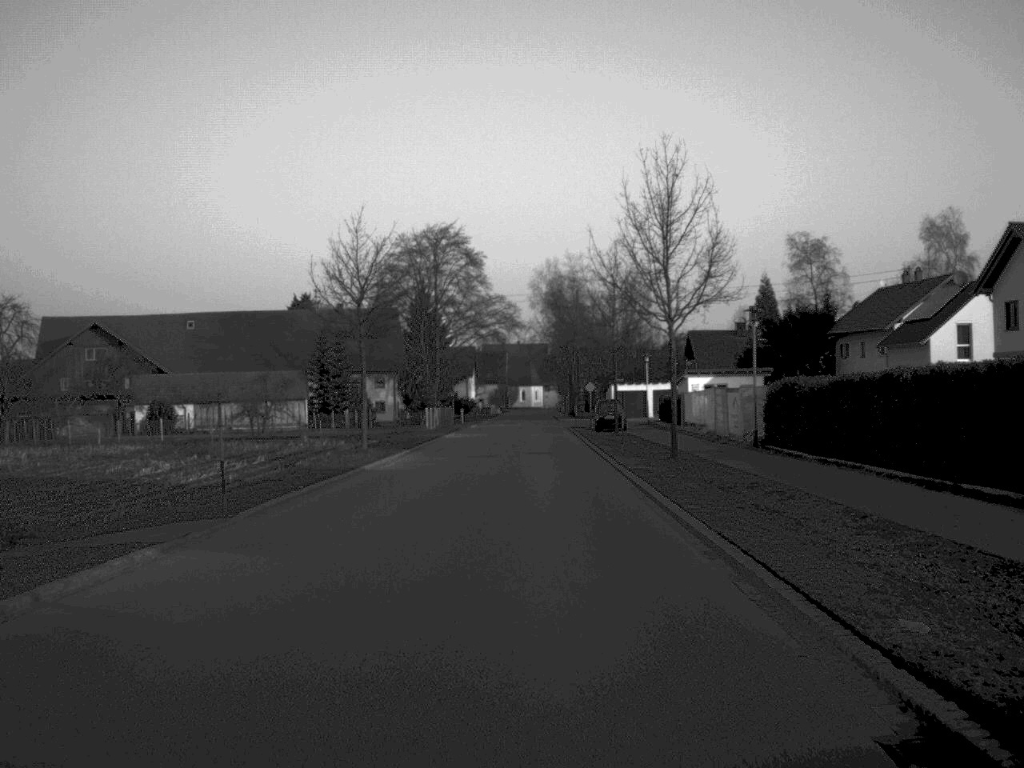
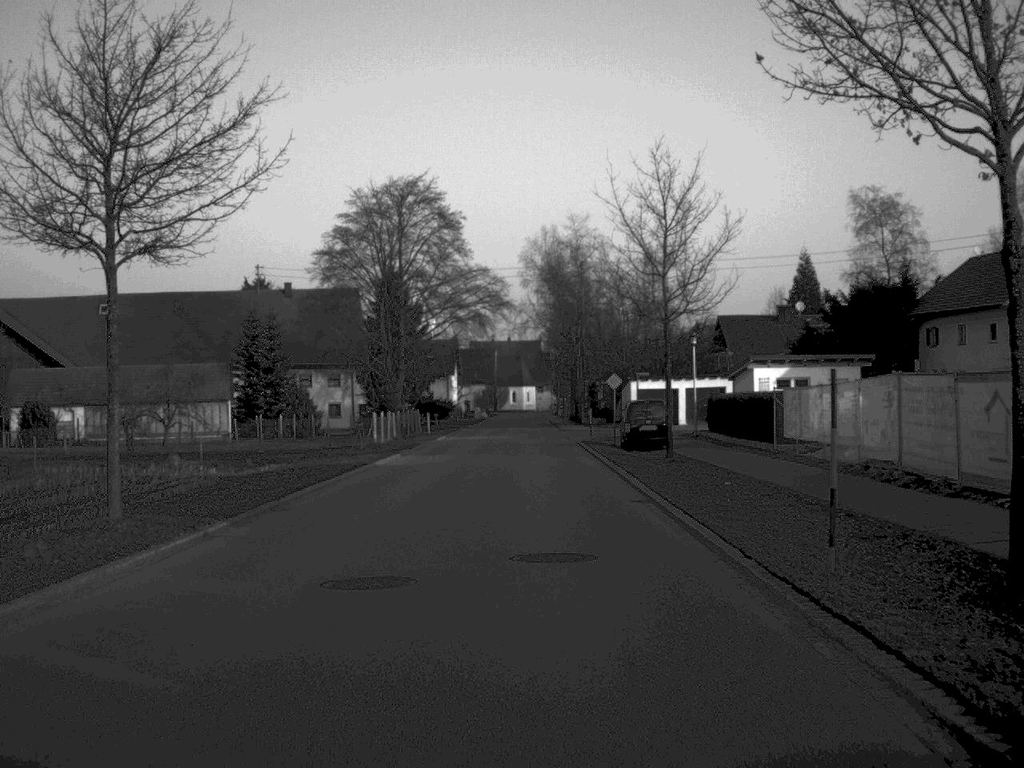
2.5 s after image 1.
(+0.1, +25.5) m; +1°
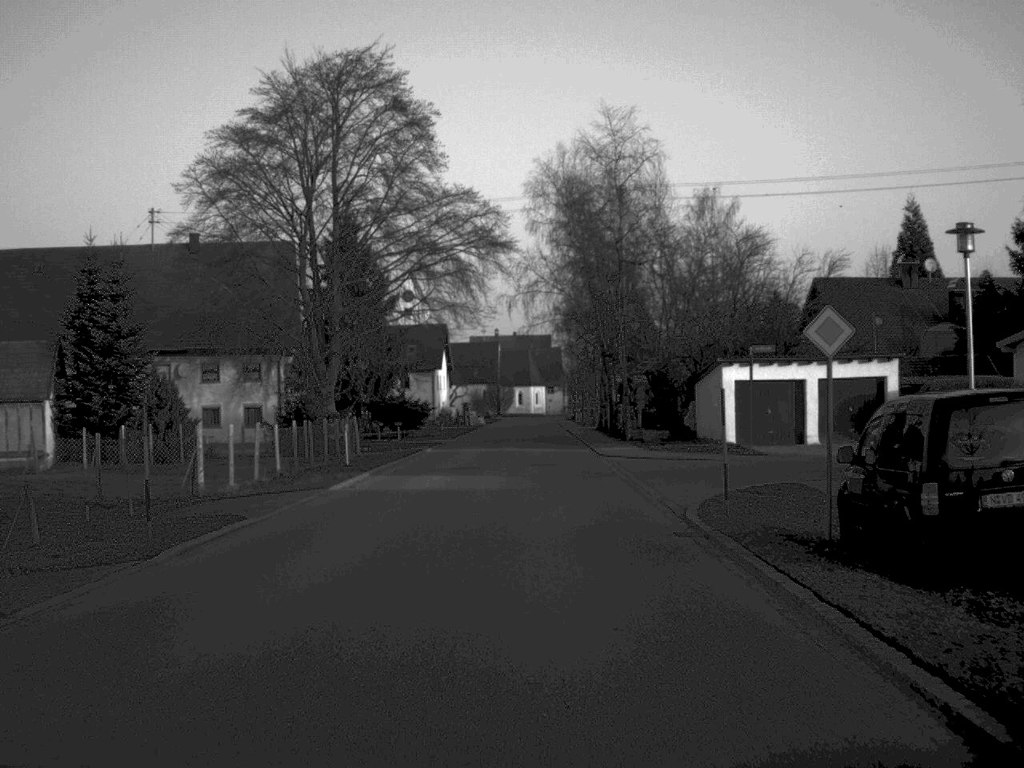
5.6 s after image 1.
(0.0, +33.3) m; 0°
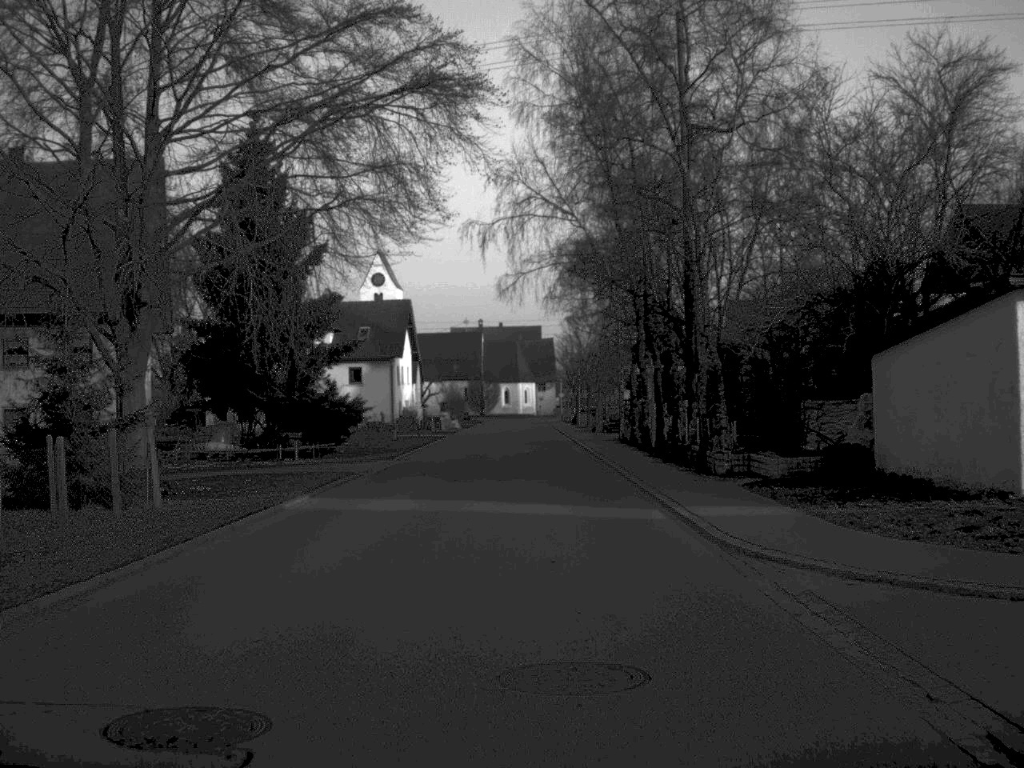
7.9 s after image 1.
(+0.1, +26.5) m; +1°
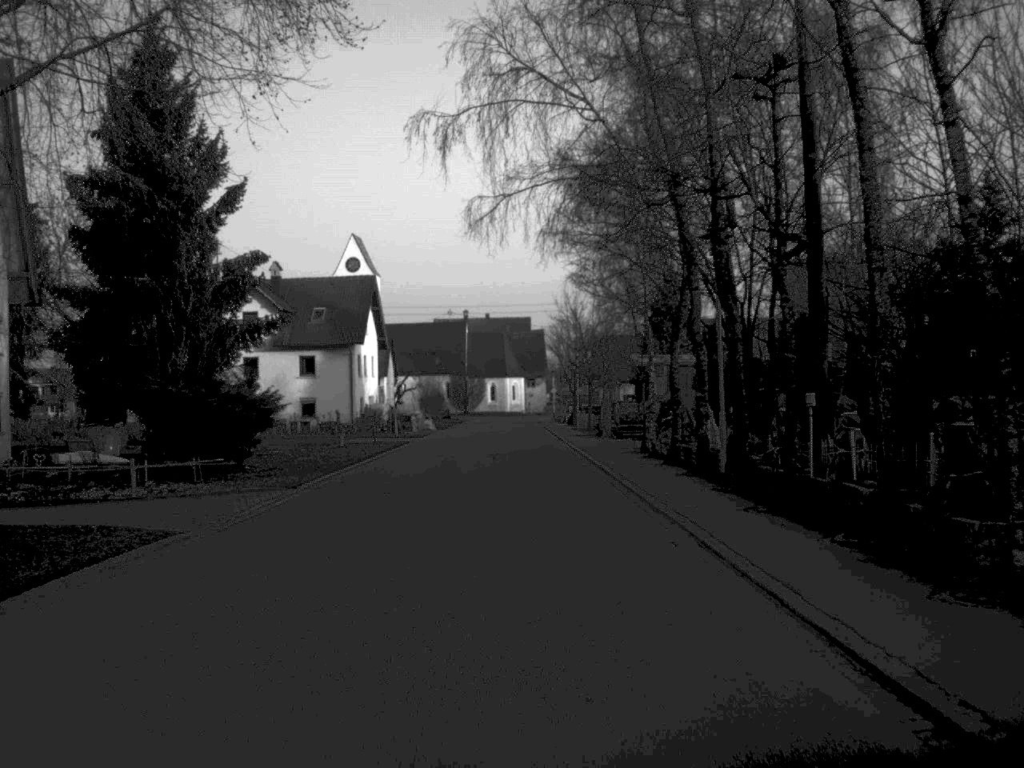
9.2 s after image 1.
(+0.1, +15.2) m; +1°
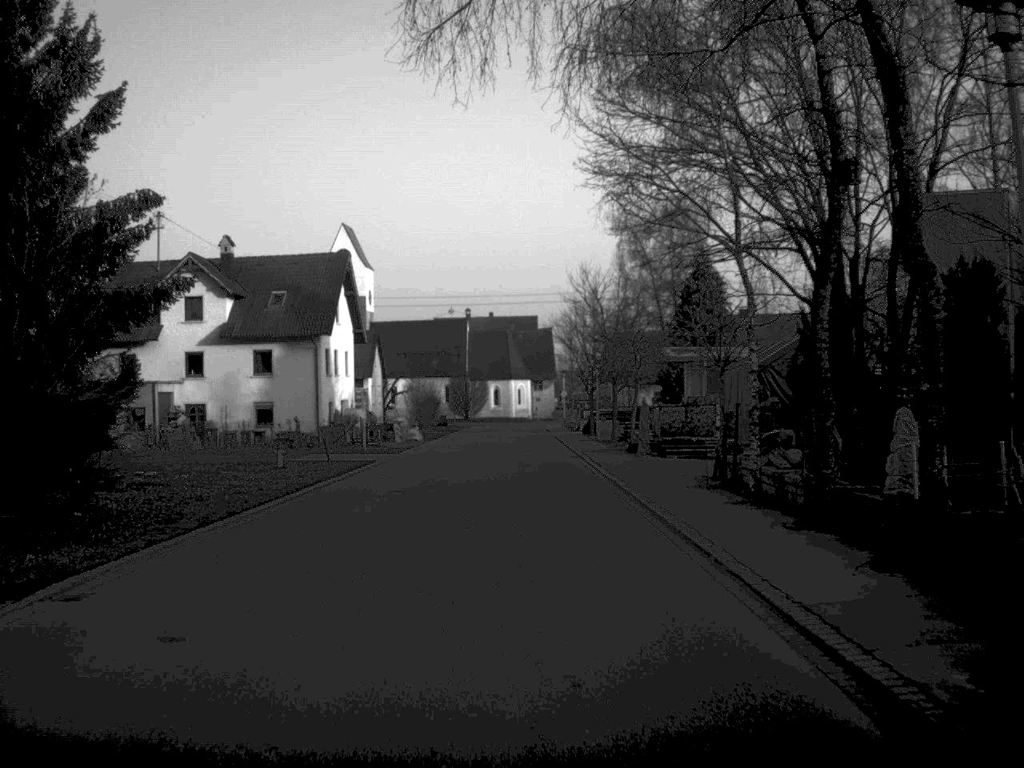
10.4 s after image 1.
(0.0, +14.0) m; 0°
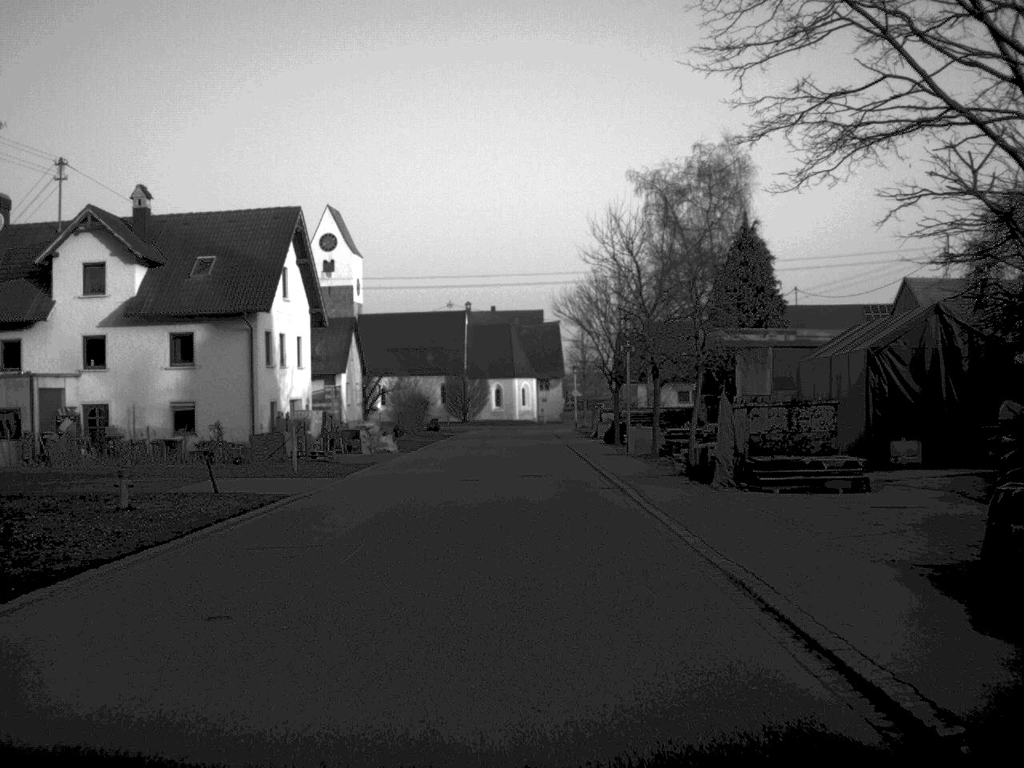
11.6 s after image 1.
(0.0, +14.9) m; 0°
